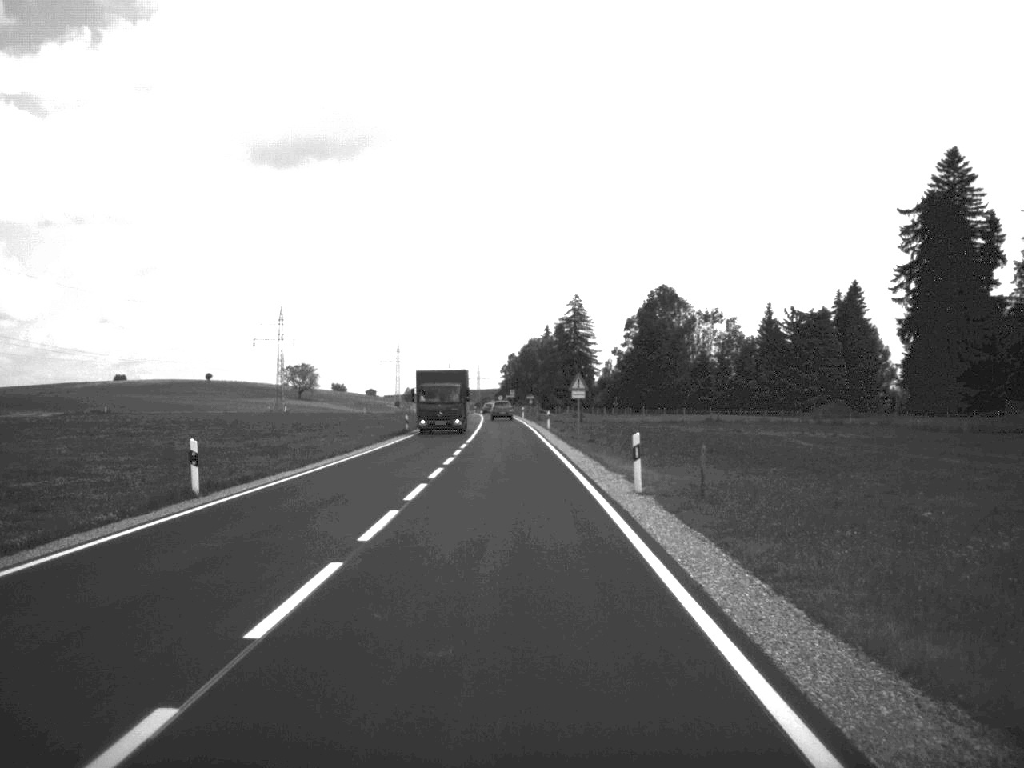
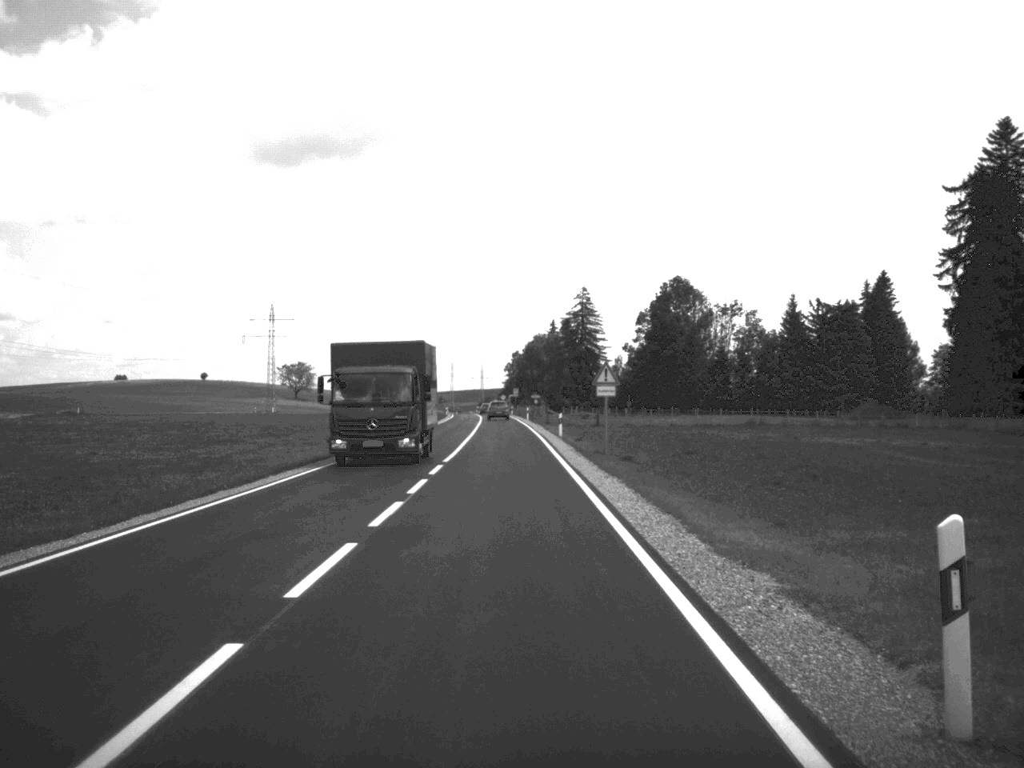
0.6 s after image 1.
(0.0, +16.0) m; 0°
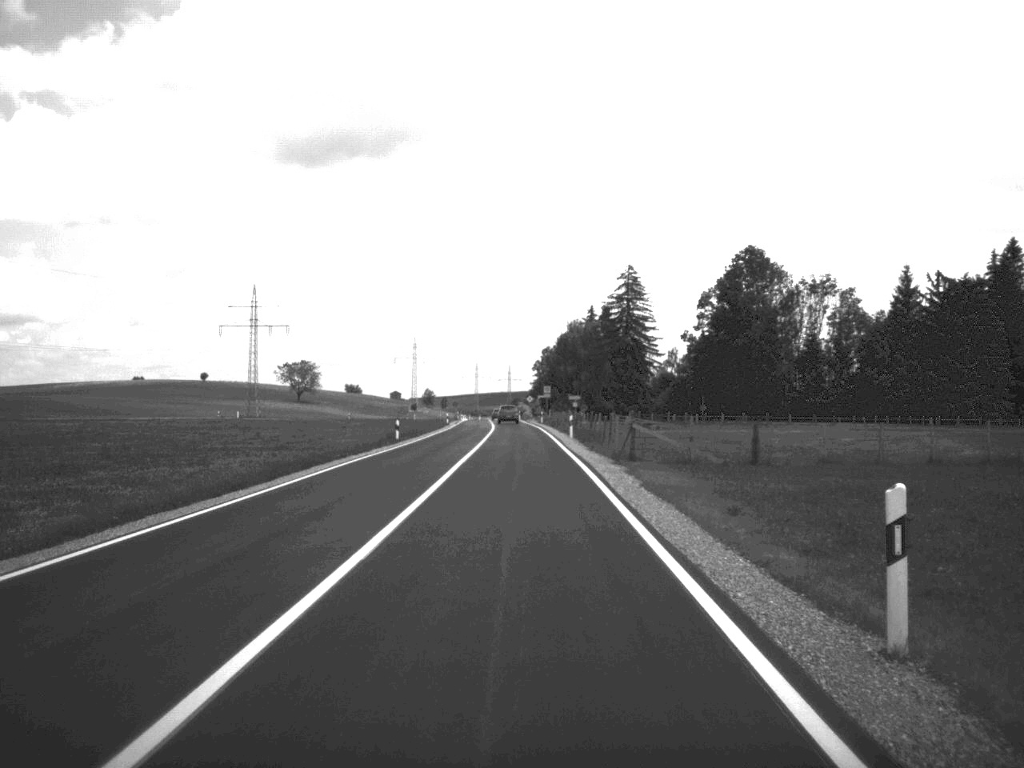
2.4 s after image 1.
(-0.6, +47.1) m; -1°
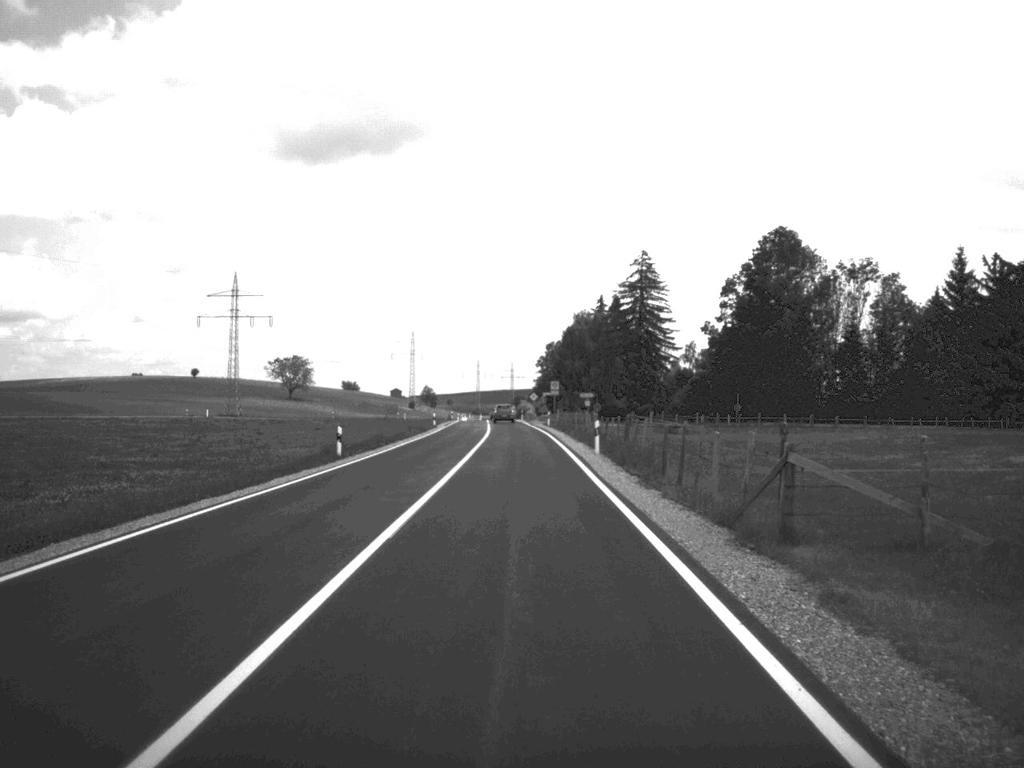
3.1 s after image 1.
(0.0, +18.6) m; 0°
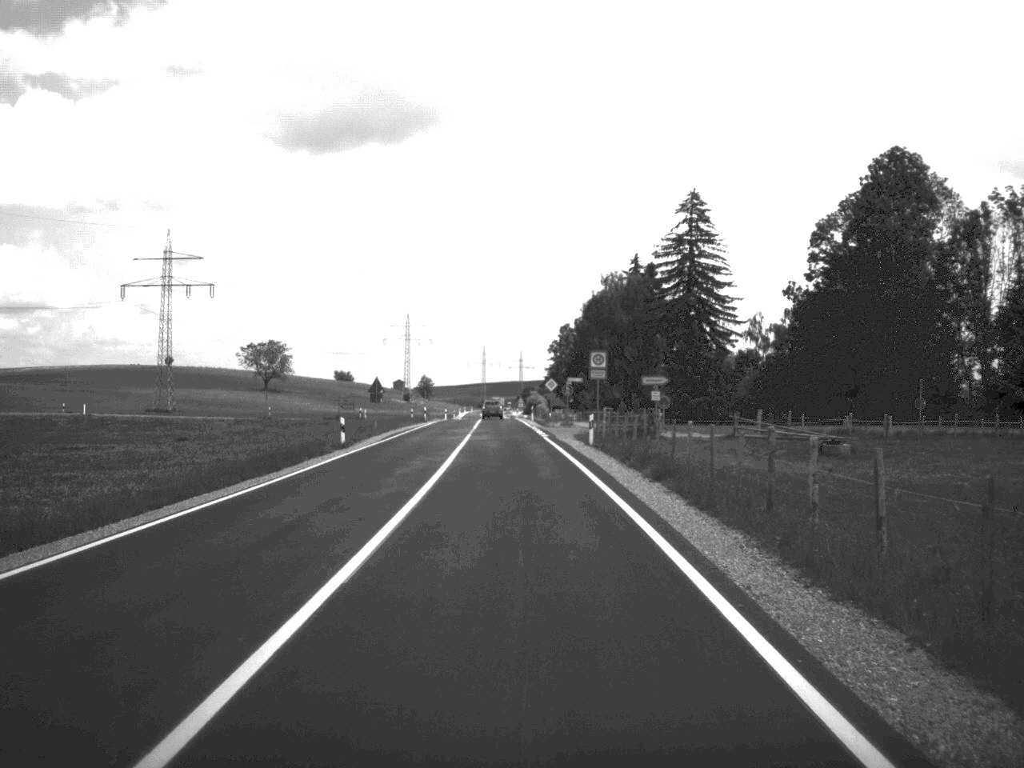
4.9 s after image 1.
(-0.2, +47.5) m; -1°
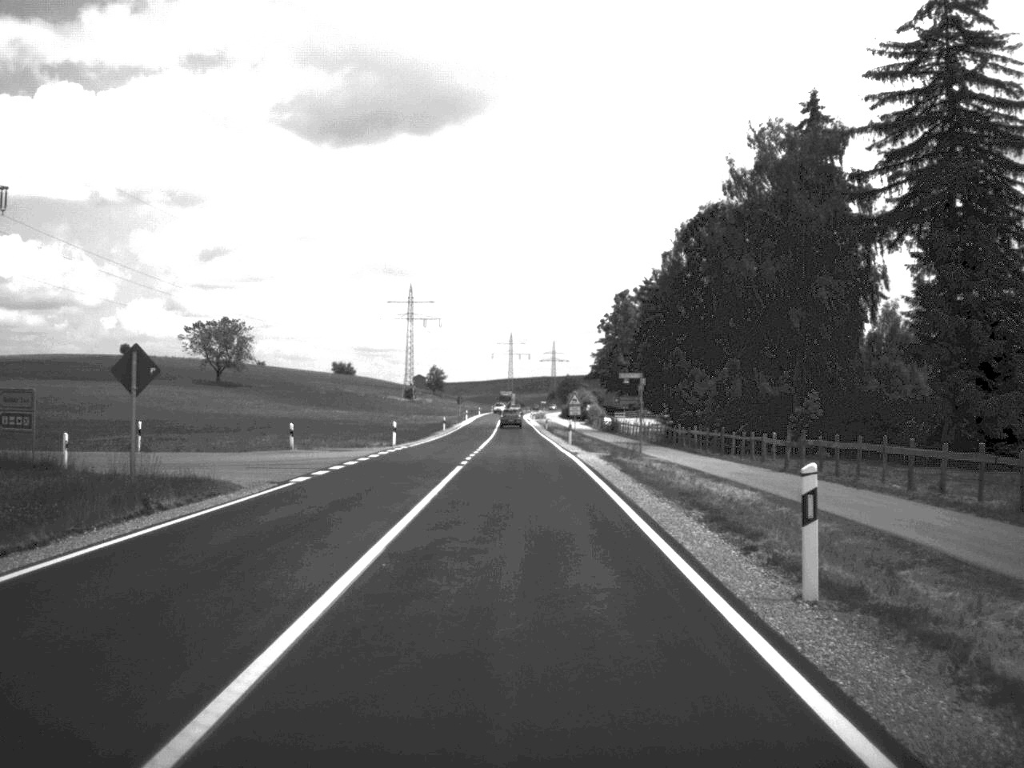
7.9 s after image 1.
(-1.6, +80.1) m; -2°
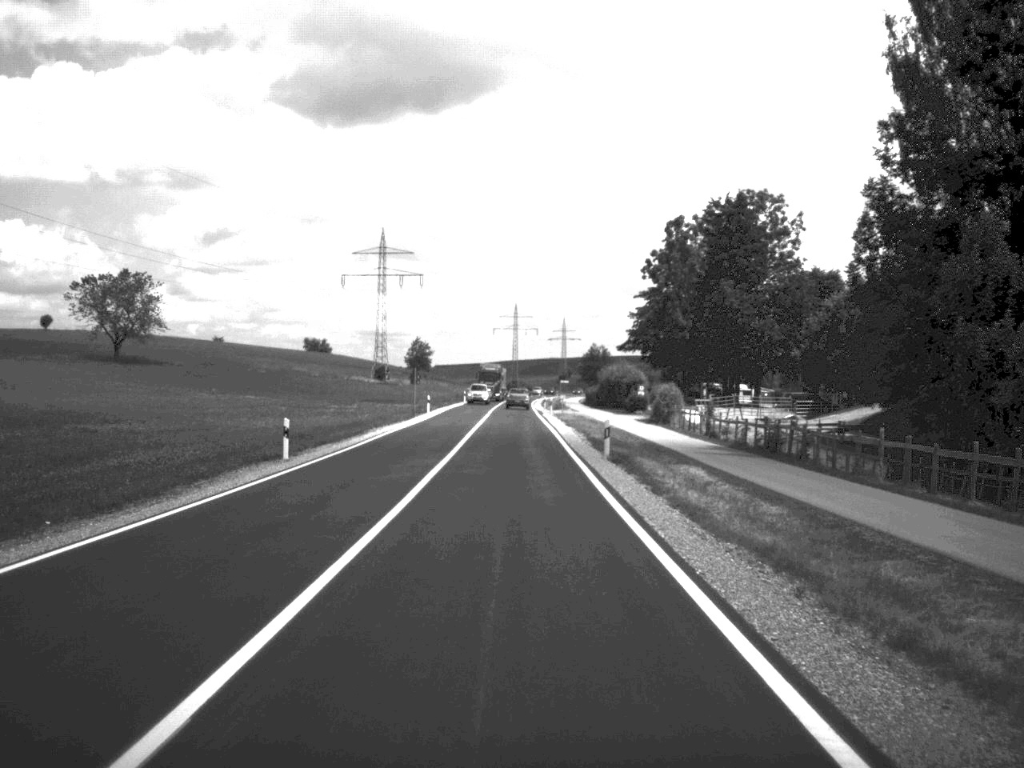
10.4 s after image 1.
(-0.3, +64.8) m; -1°
